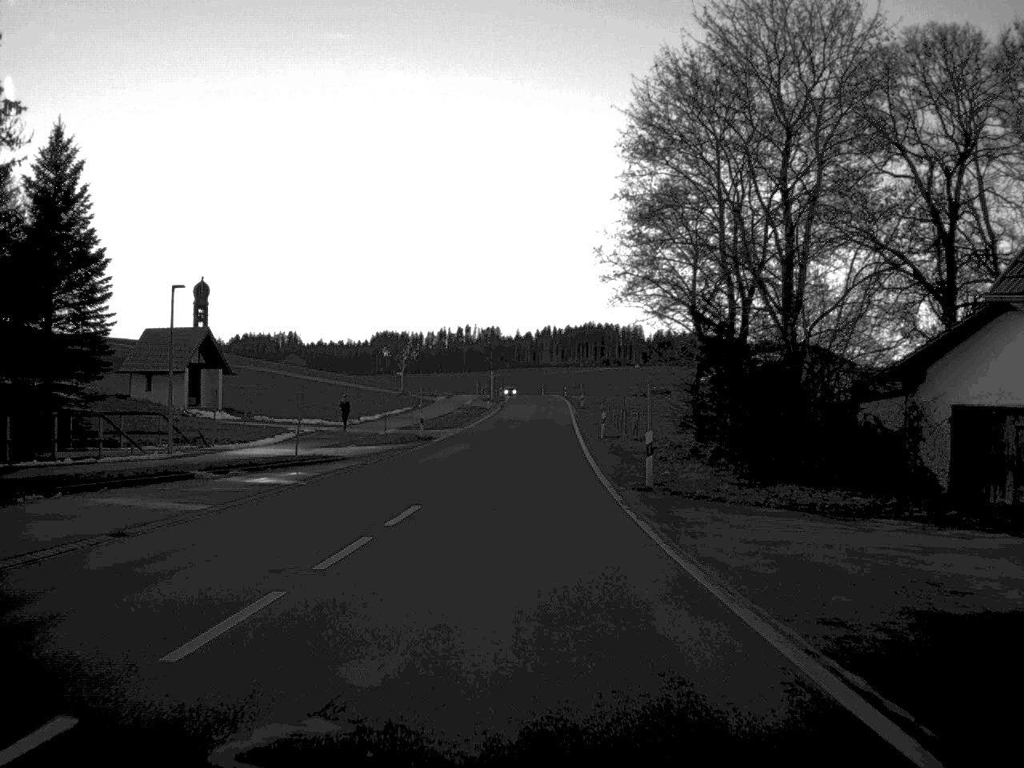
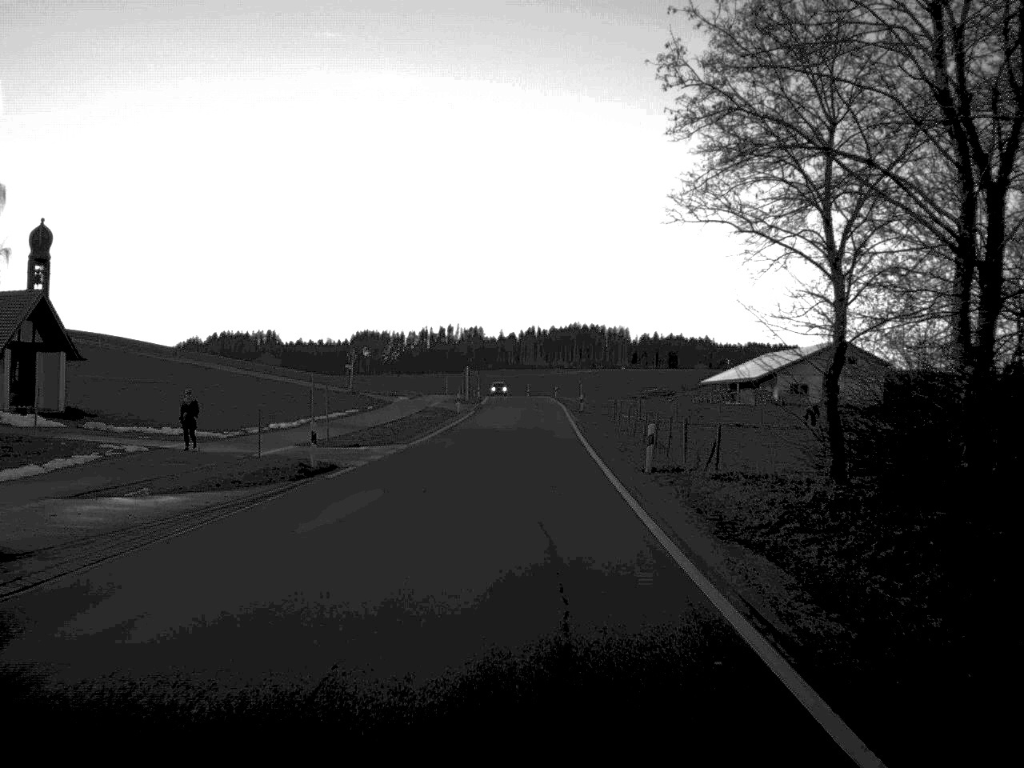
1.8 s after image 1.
(+0.1, +23.6) m; +1°
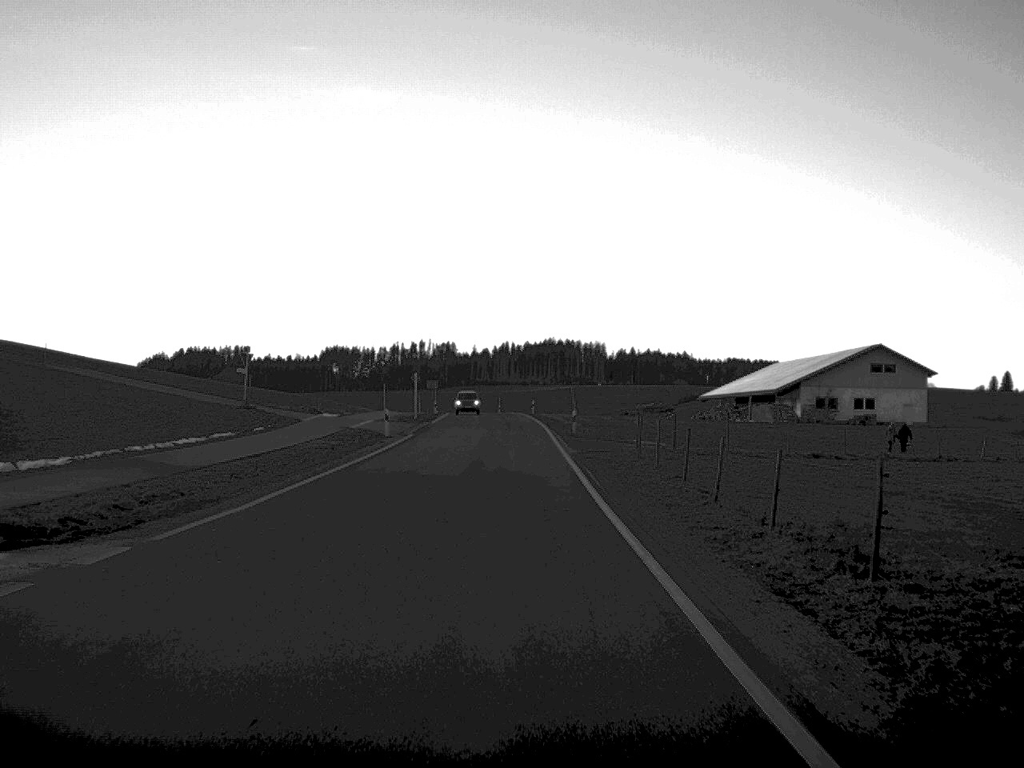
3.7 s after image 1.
(+0.4, +26.3) m; +1°
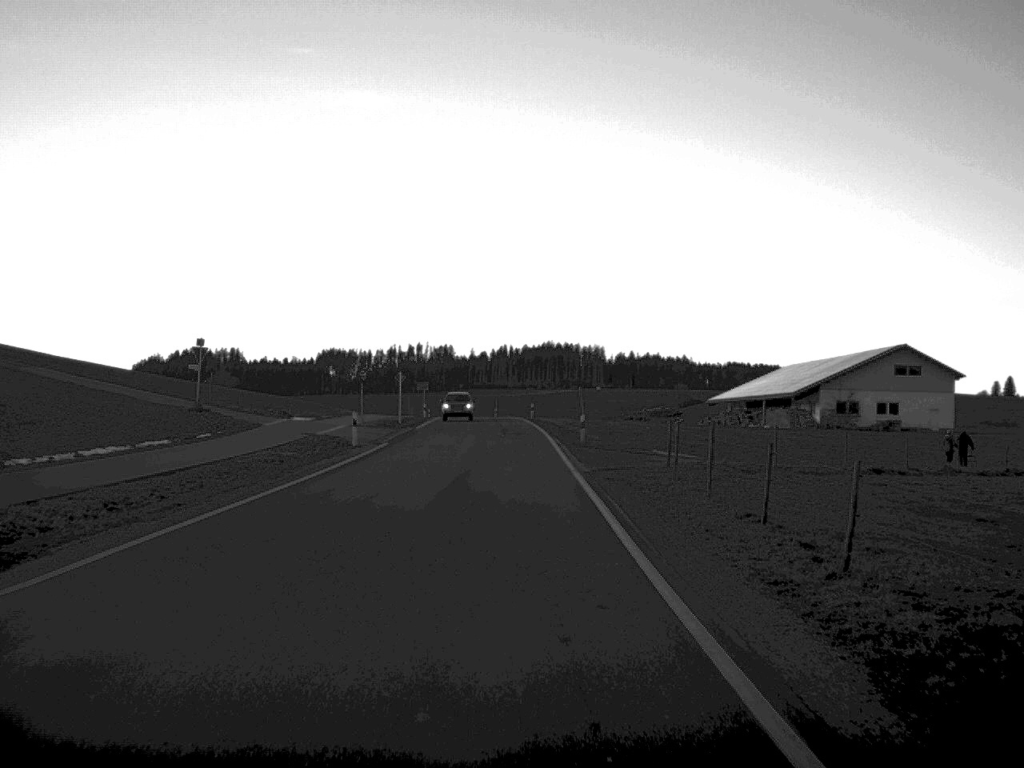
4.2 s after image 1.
(0.0, +8.9) m; 0°
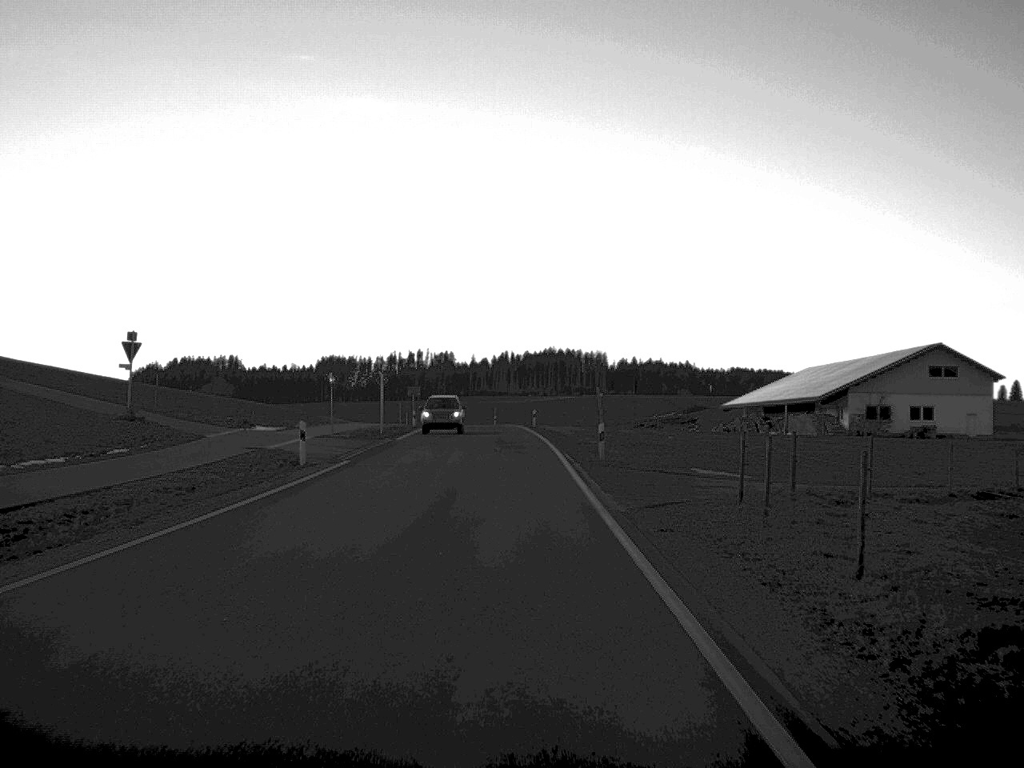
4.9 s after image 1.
(0.0, +9.8) m; 0°
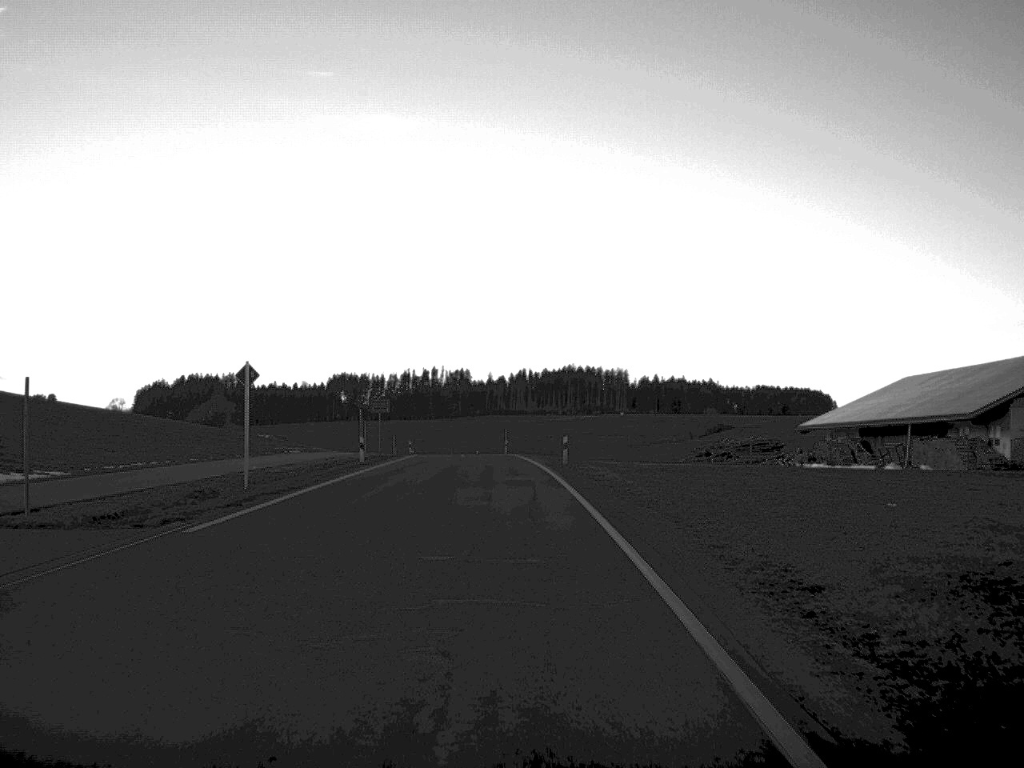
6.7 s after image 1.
(-0.2, +32.9) m; -1°
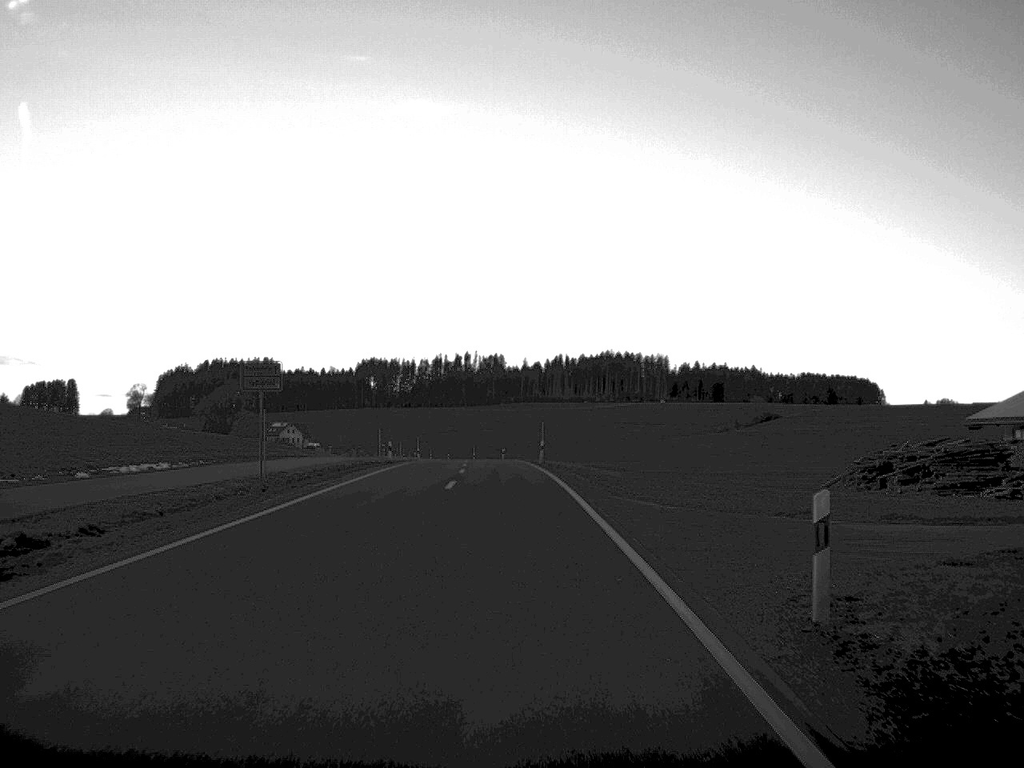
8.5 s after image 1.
(-0.6, +36.1) m; -2°
